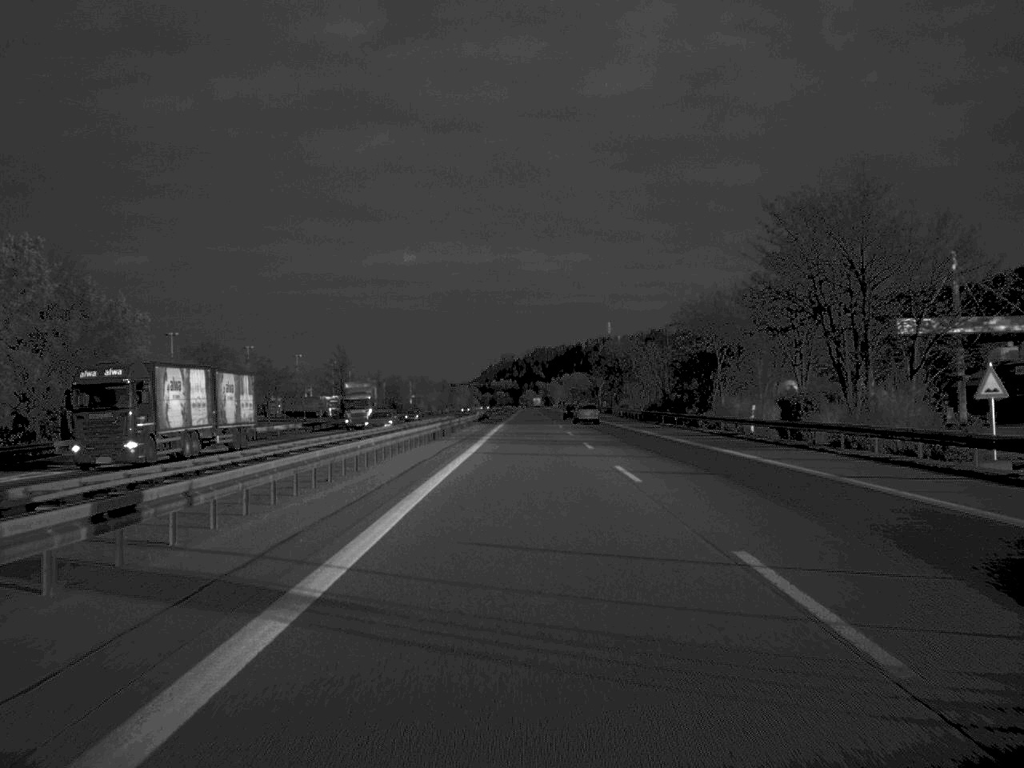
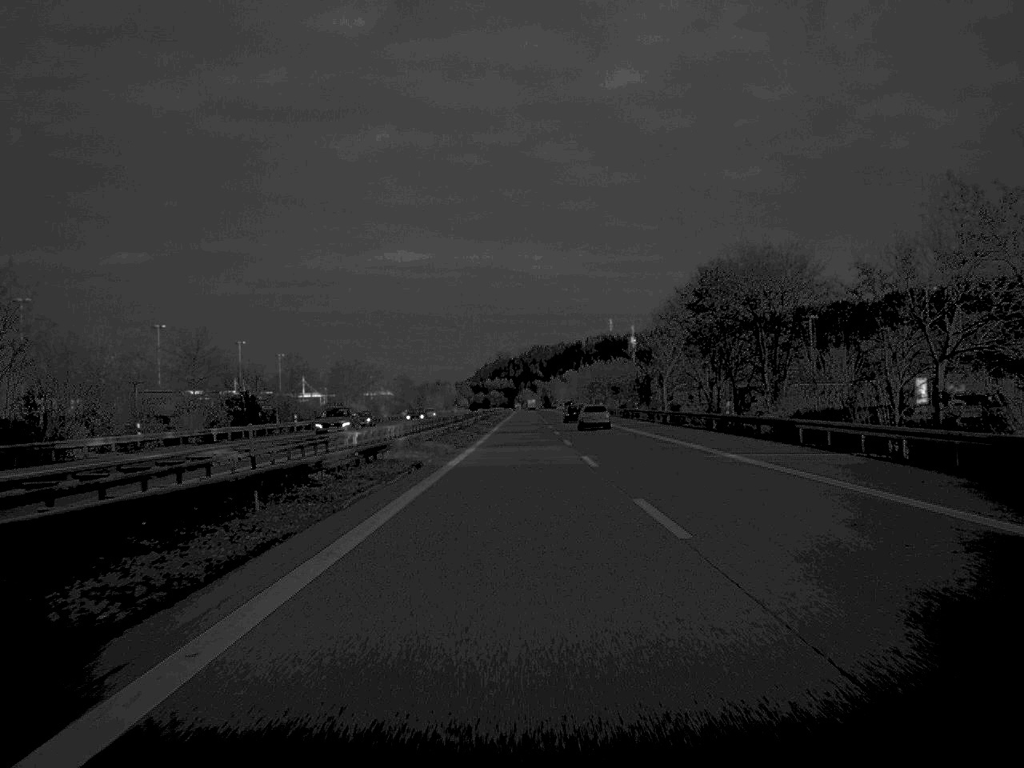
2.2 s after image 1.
(+0.1, +99.2) m; 0°
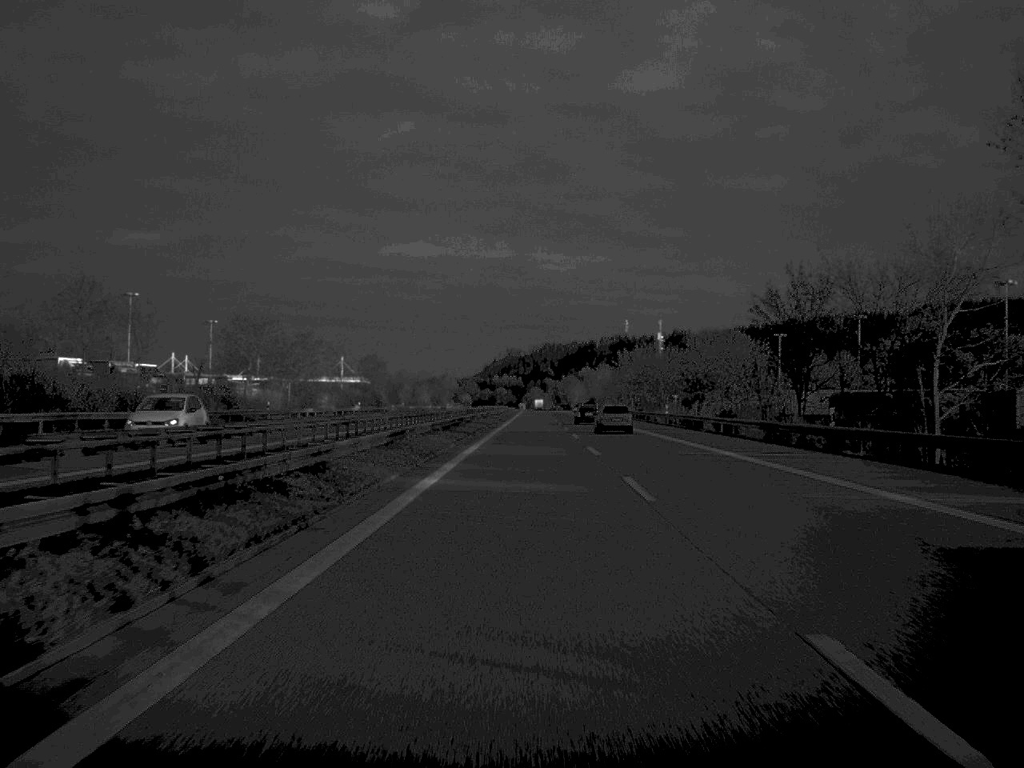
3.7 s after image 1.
(-0.2, +66.1) m; 0°
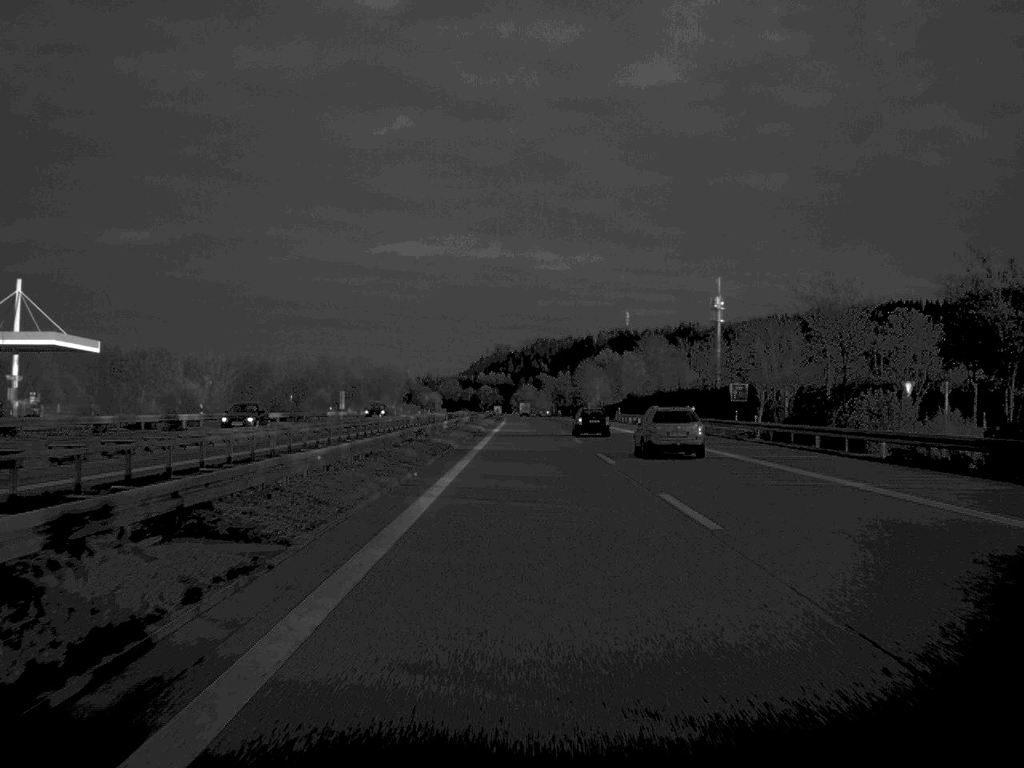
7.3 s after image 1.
(+0.5, +165.2) m; 0°
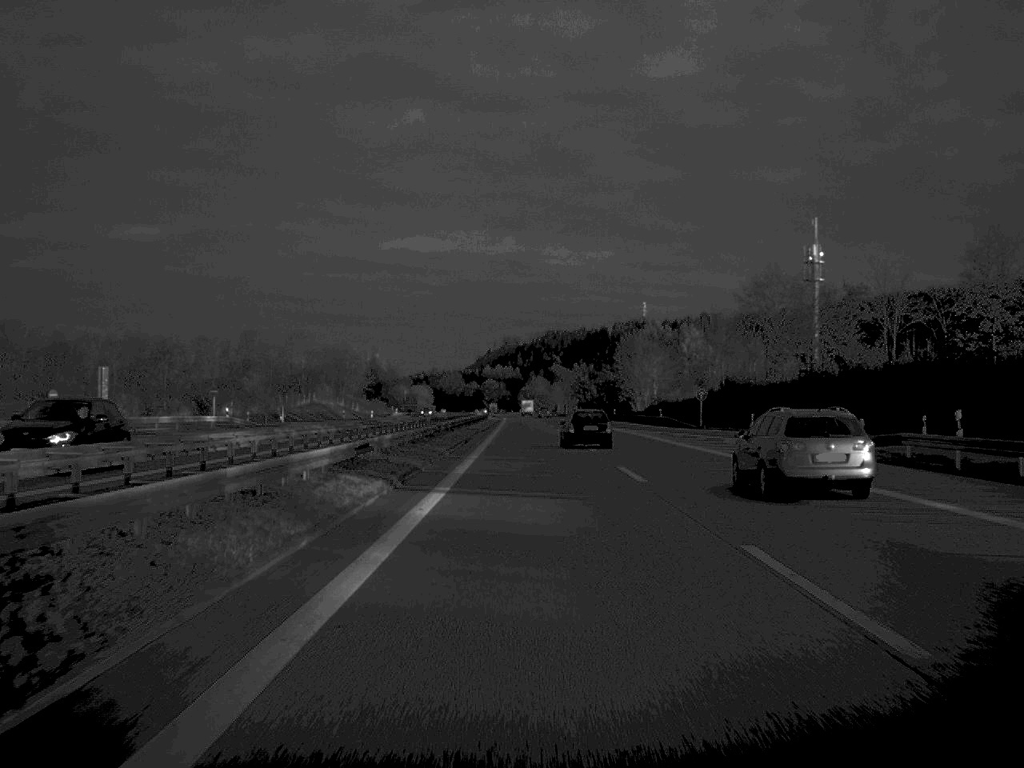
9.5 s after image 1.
(-0.4, +97.7) m; 0°
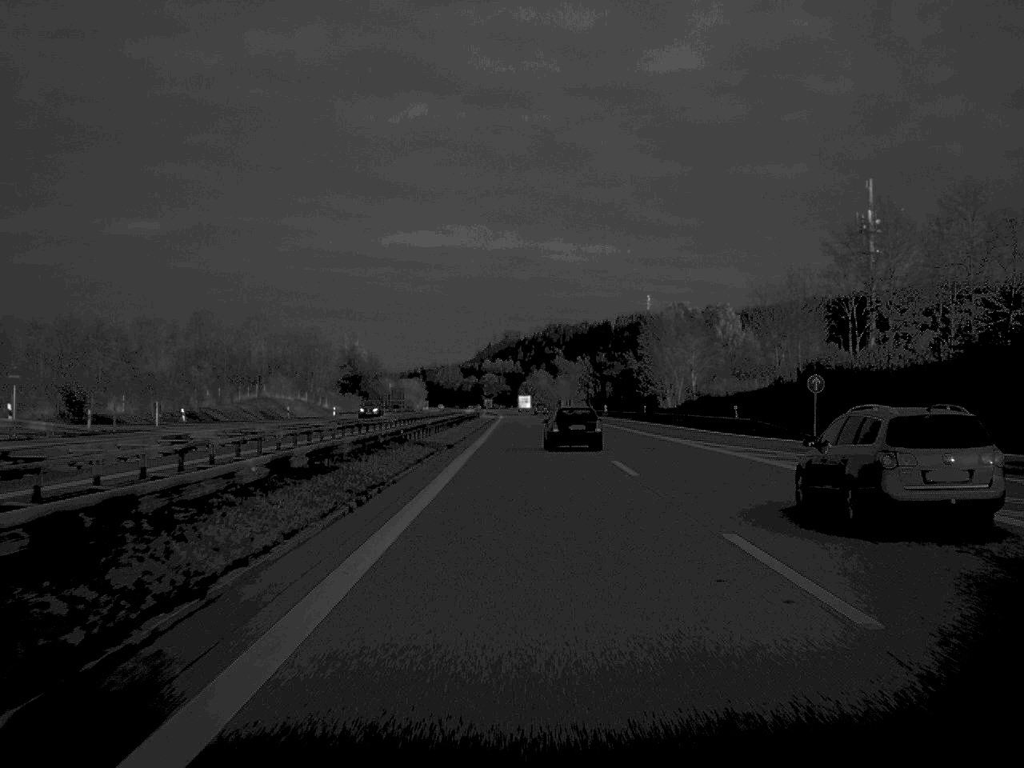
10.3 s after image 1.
(0.0, +36.0) m; 0°
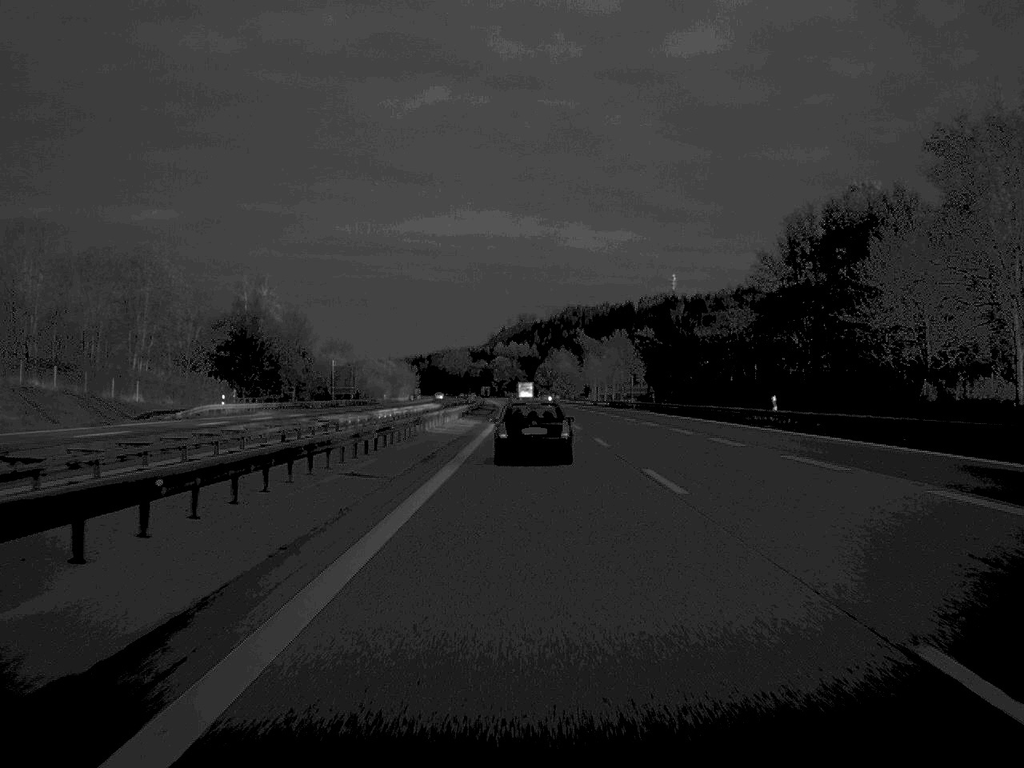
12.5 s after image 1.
(-0.7, +94.4) m; -1°
